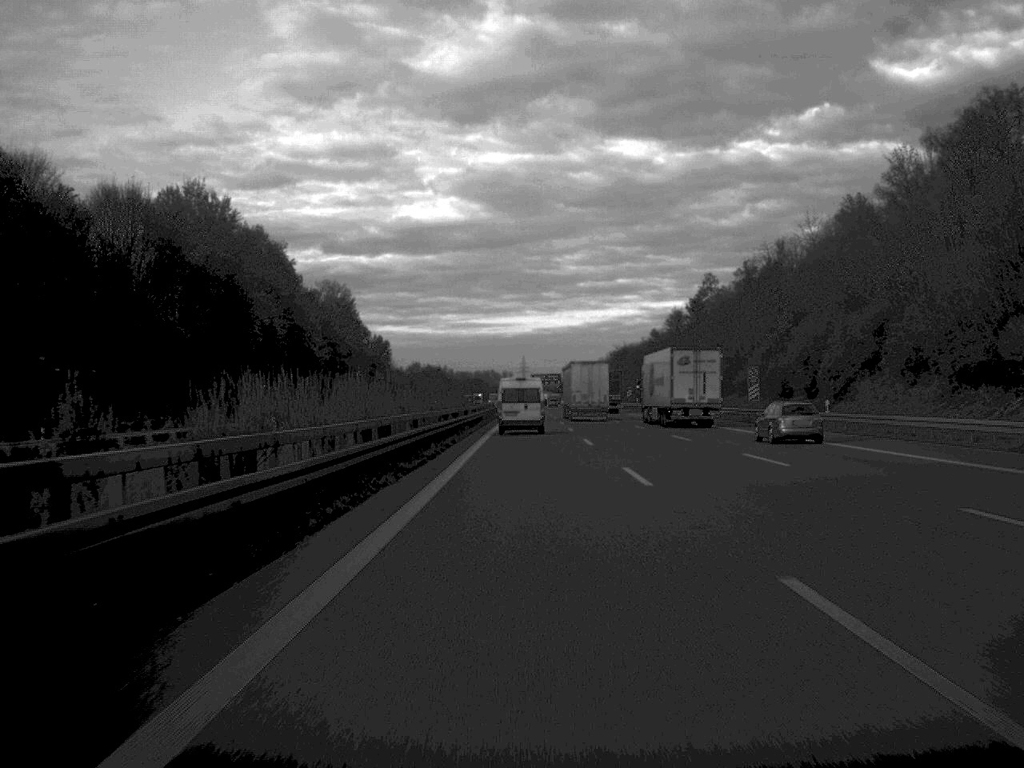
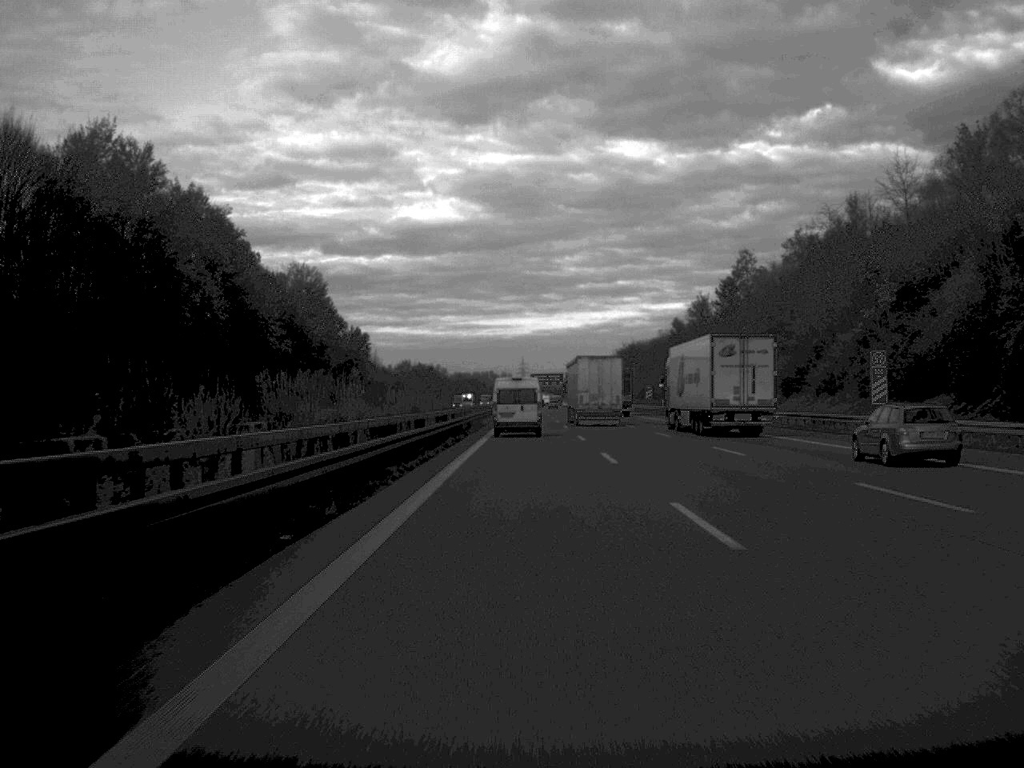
(0.0, +30.1) m; 0°
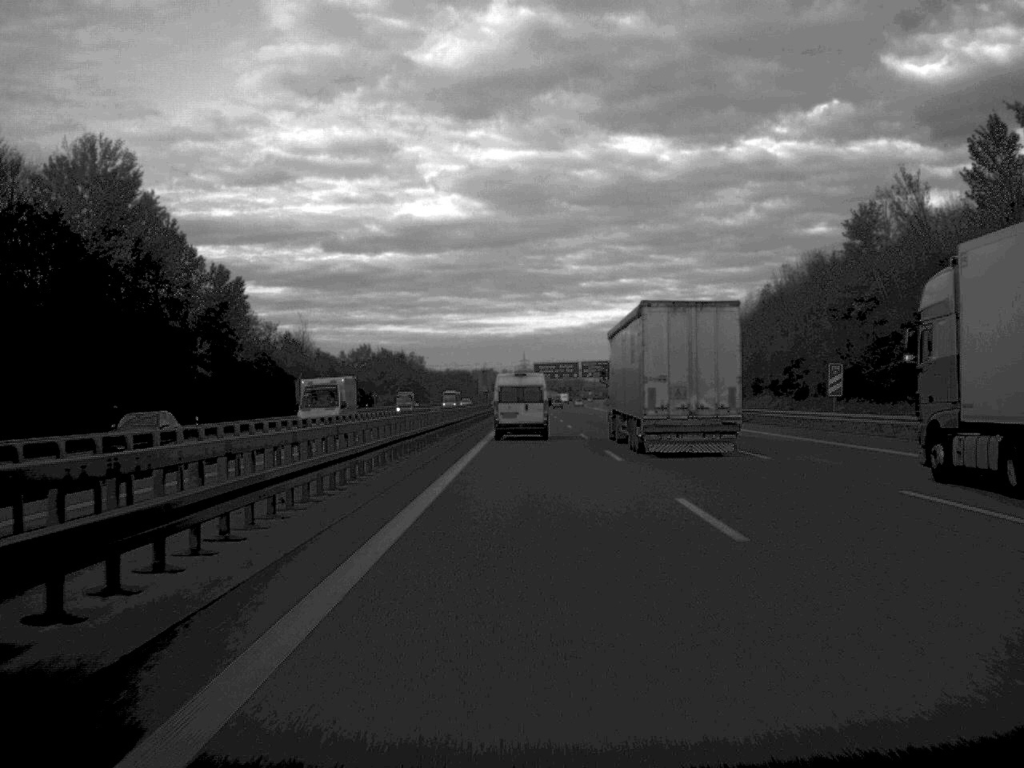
(-0.1, +91.9) m; 0°
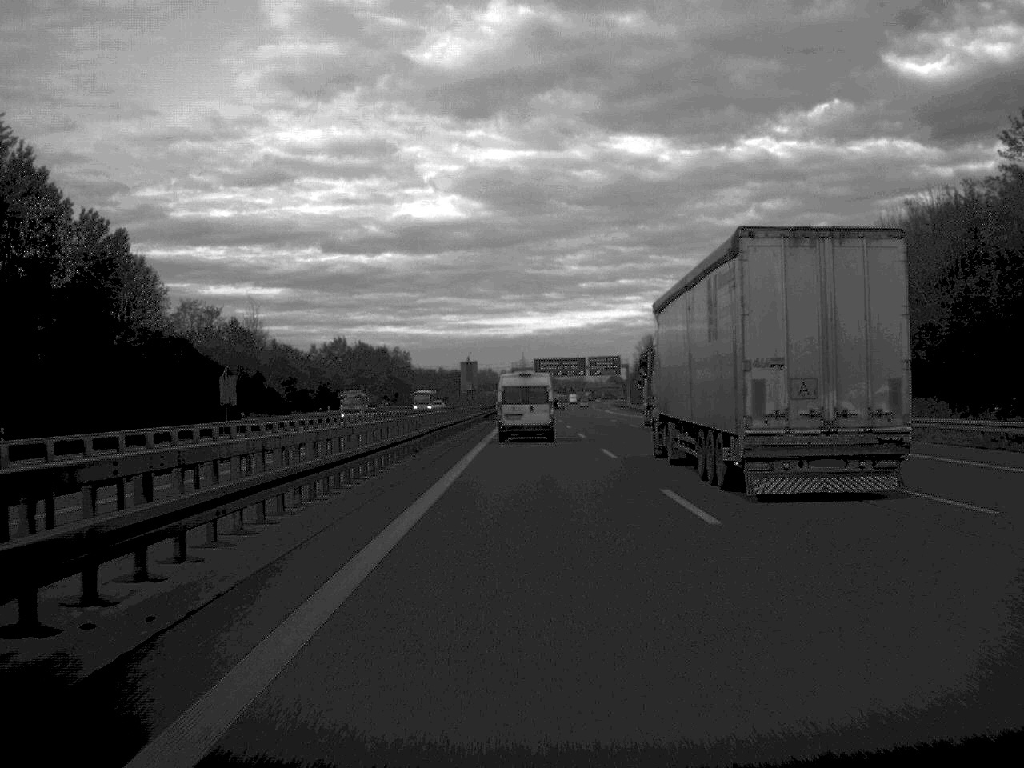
(0.0, +33.4) m; 0°
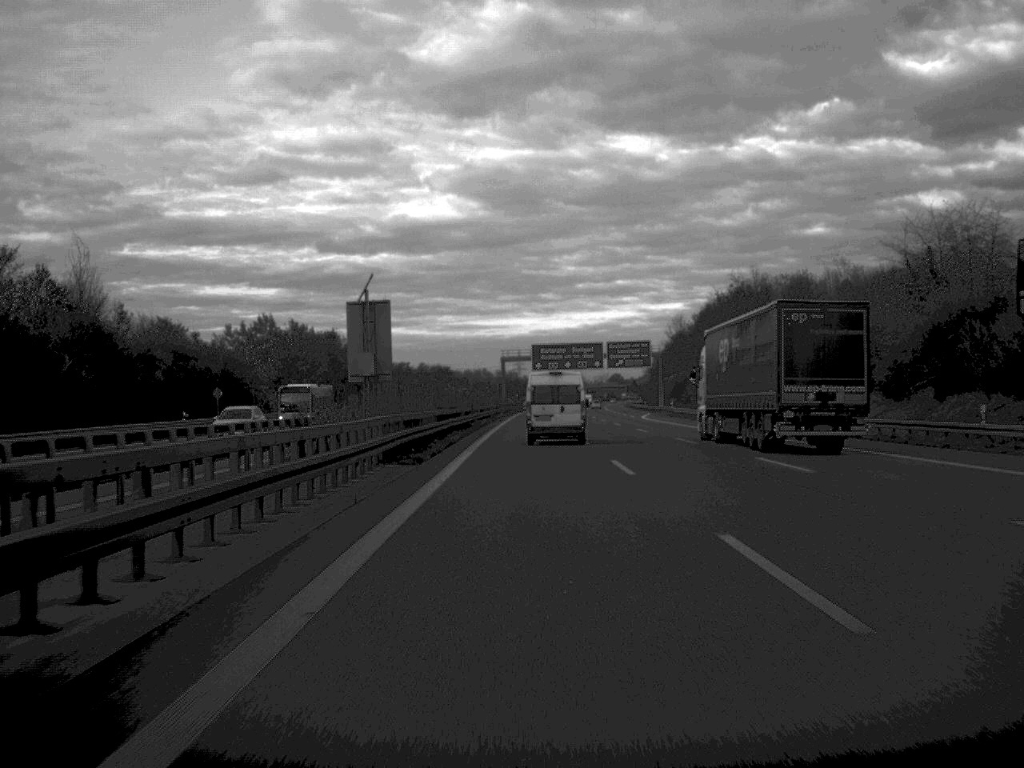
(+0.1, +60.6) m; 0°
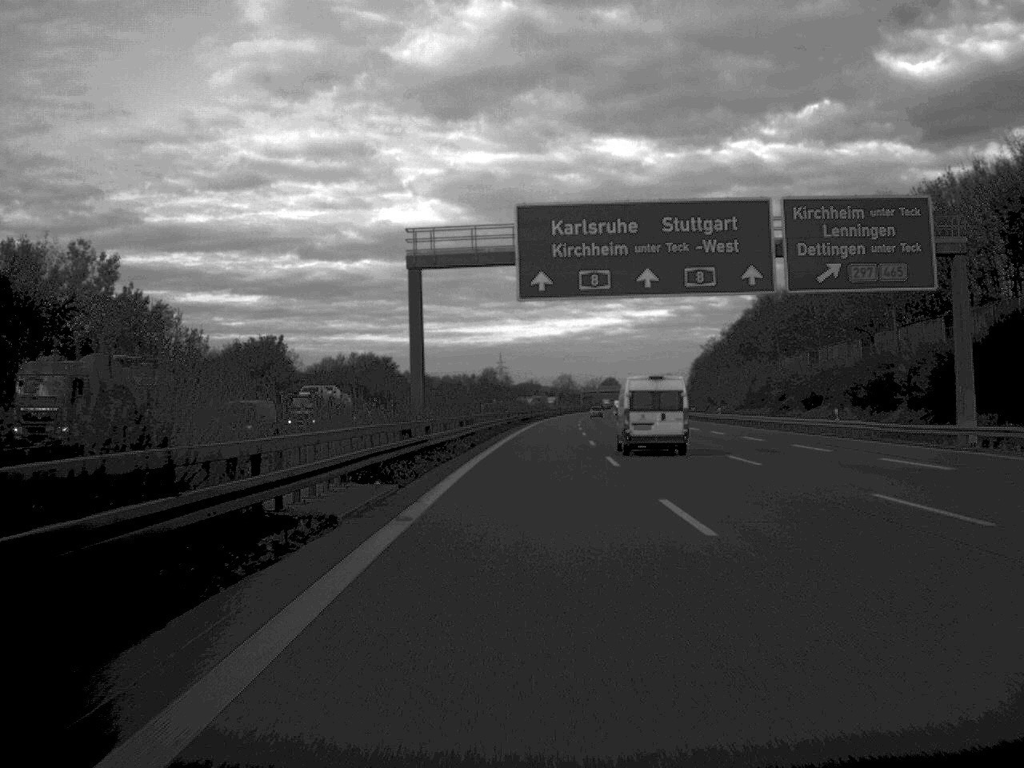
(+0.4, +118.9) m; +1°
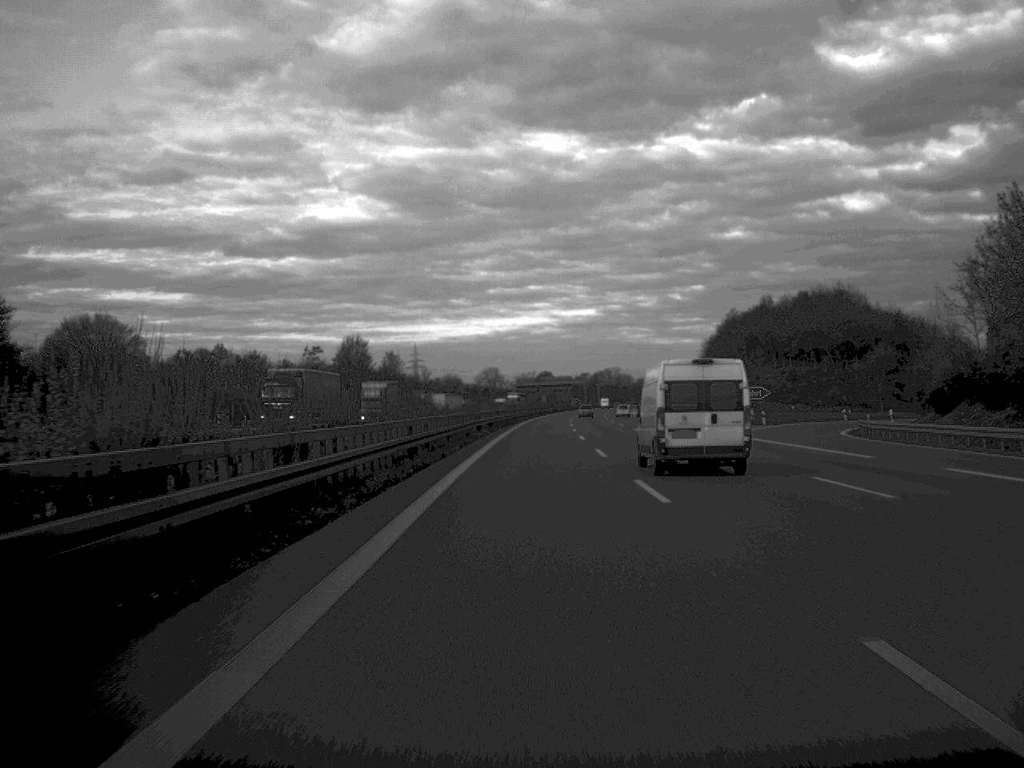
(+4.7, +156.7) m; +3°
